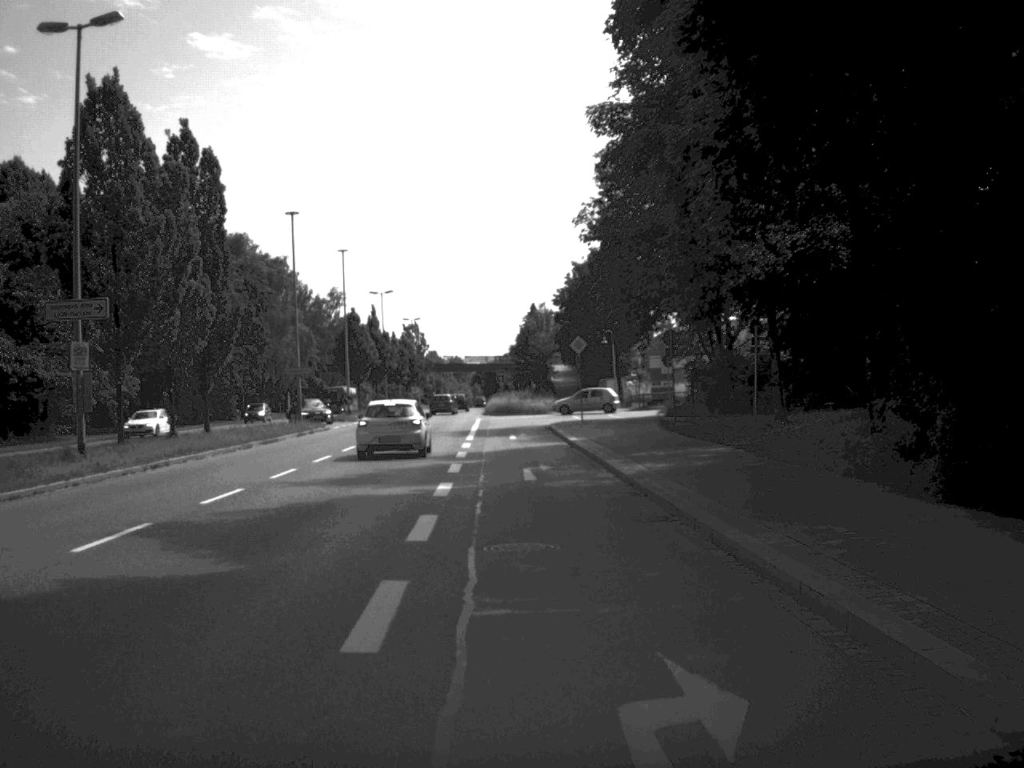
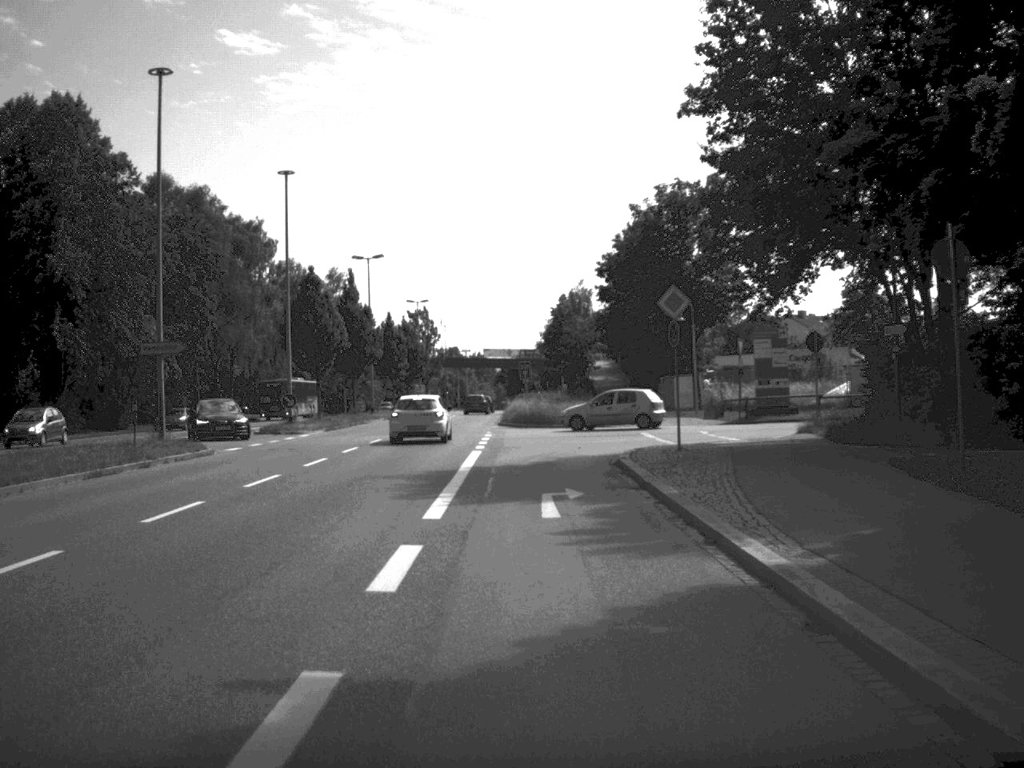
(-0.4, +27.0) m; -1°
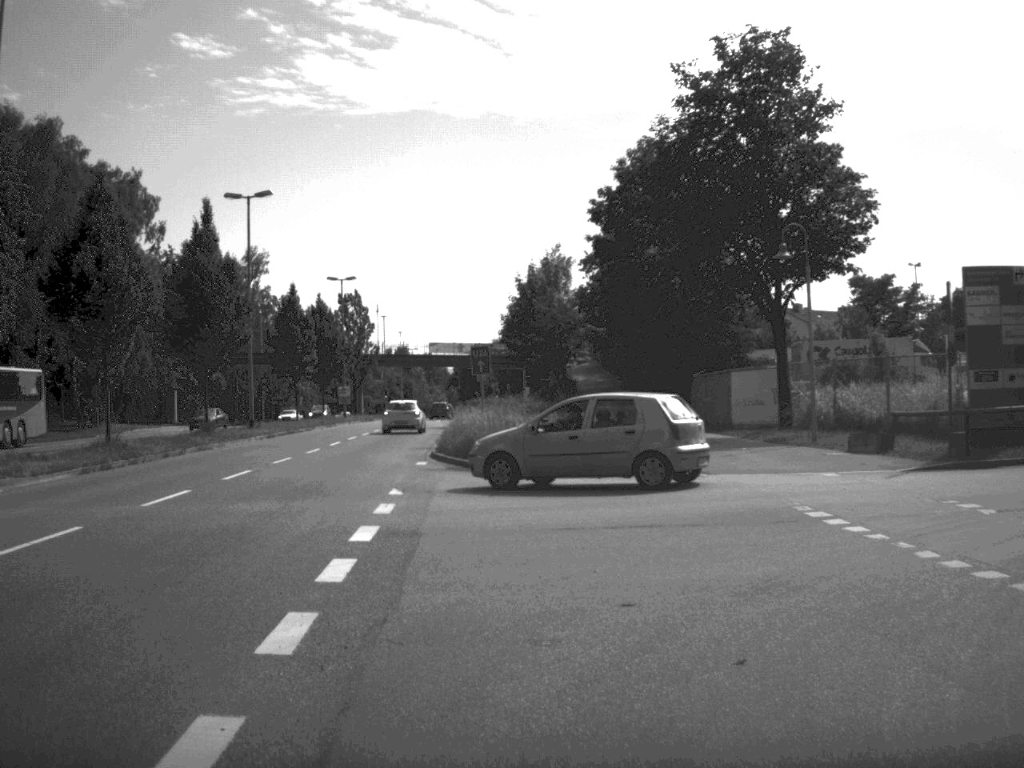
(-0.1, +26.8) m; +2°
